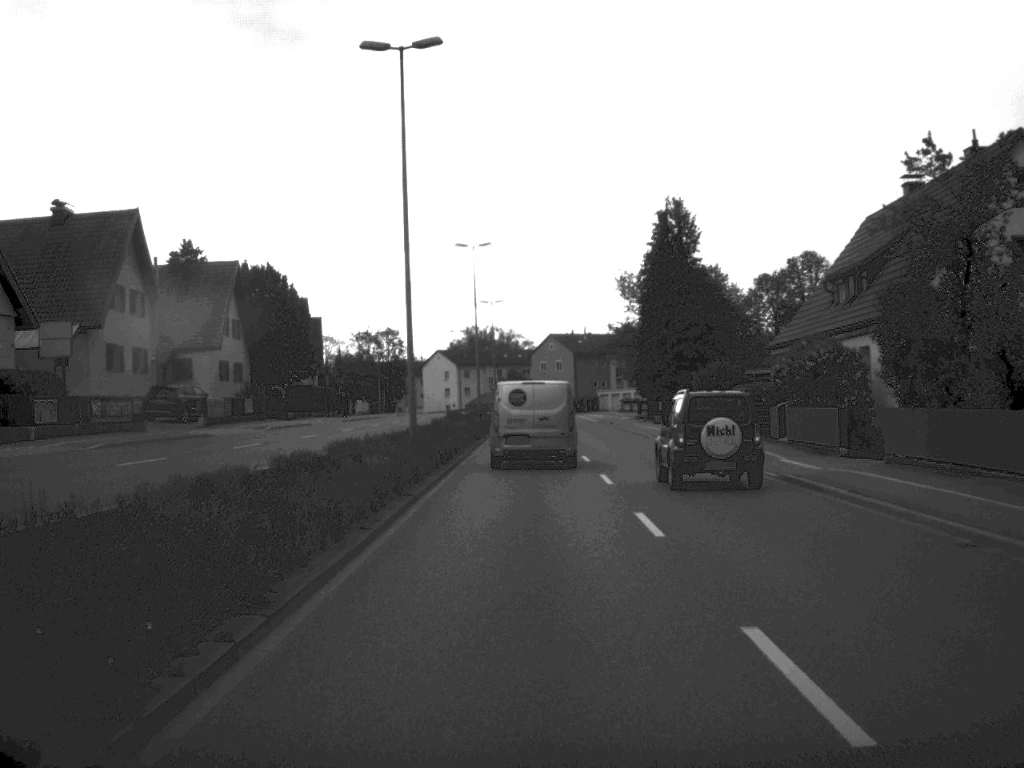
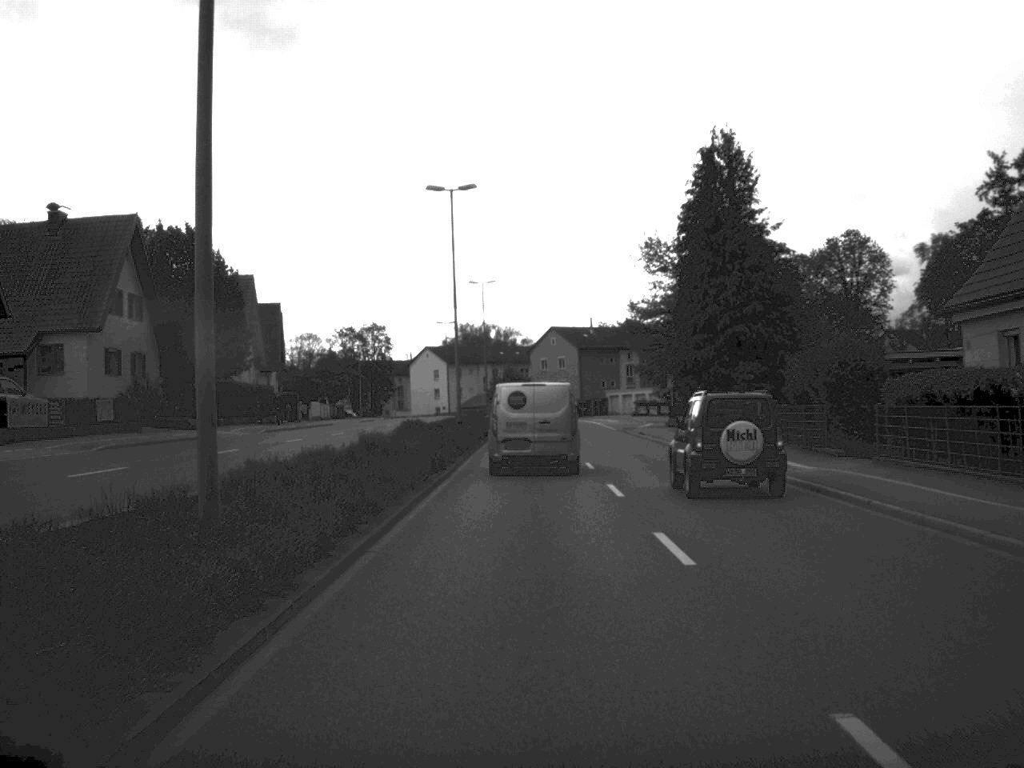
(0.0, +20.2) m; 0°
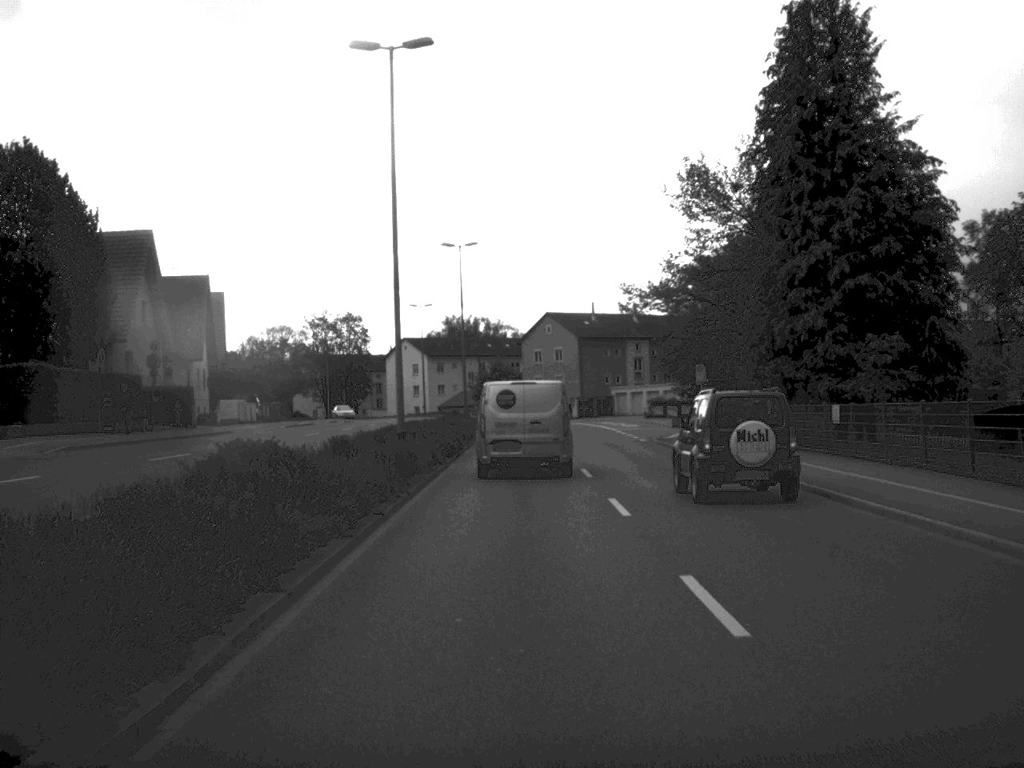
(0.0, +21.5) m; 0°
